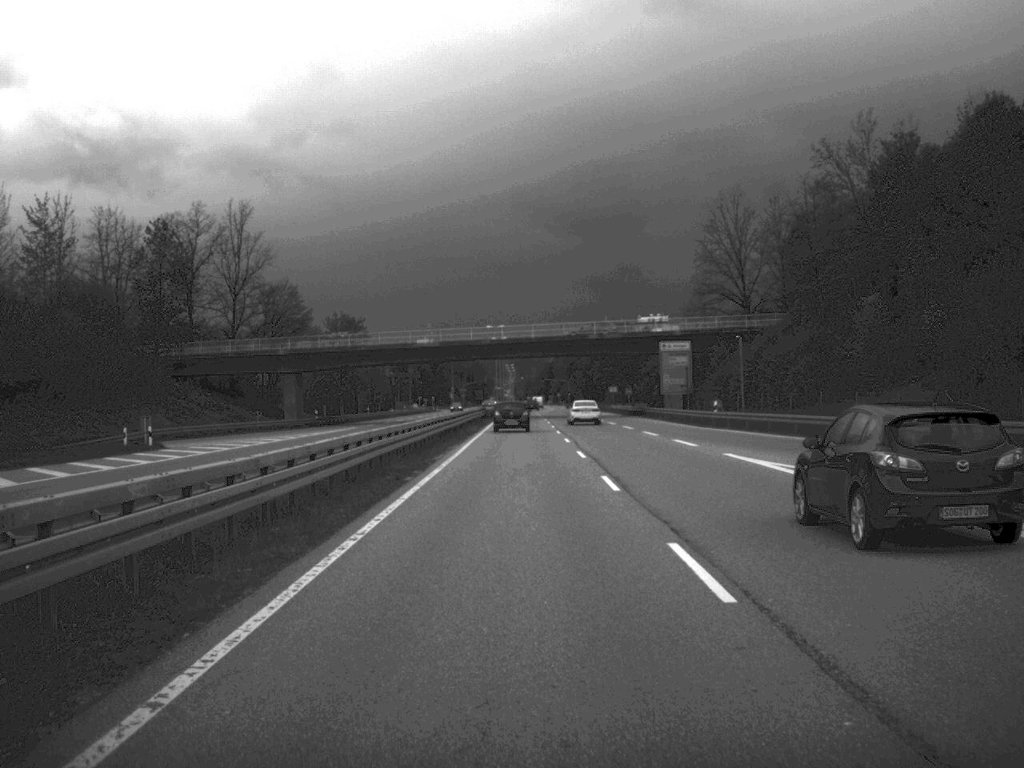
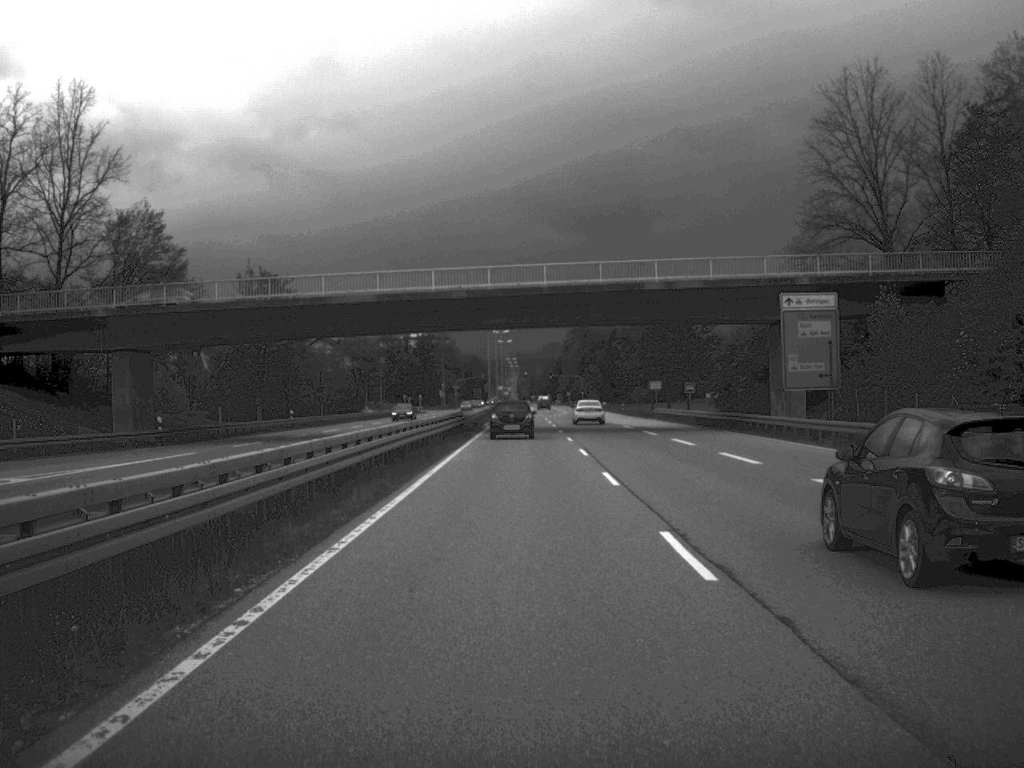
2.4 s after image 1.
(-0.1, +45.5) m; 0°
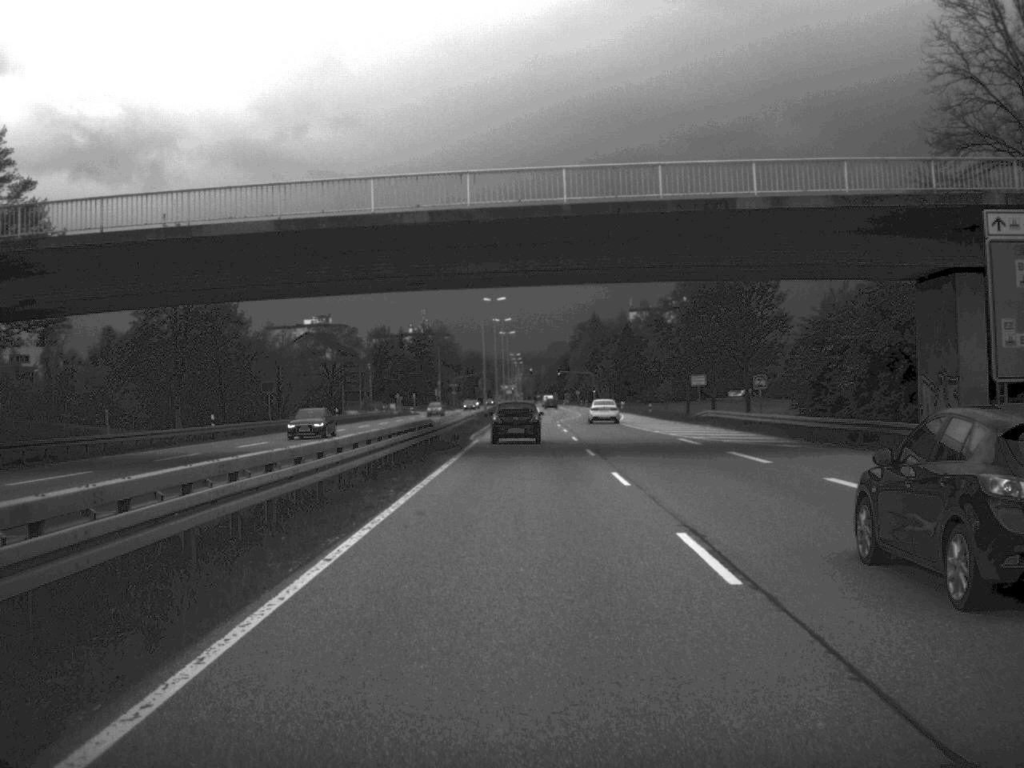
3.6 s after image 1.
(-0.1, +23.7) m; 0°
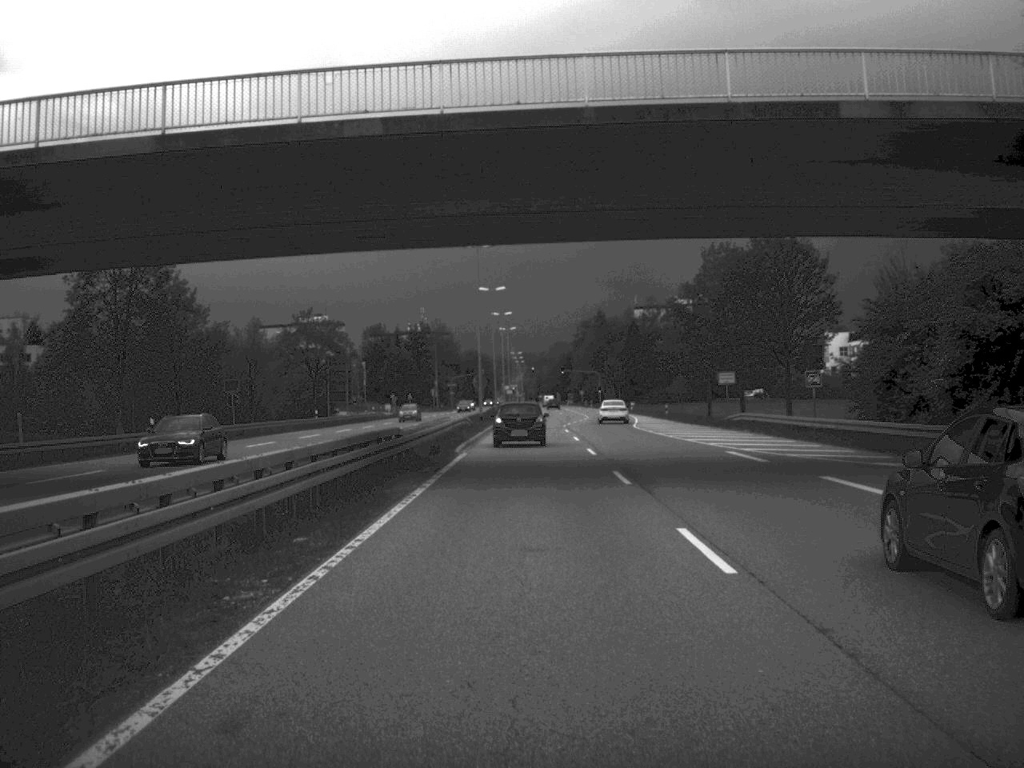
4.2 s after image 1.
(0.0, +11.0) m; 0°
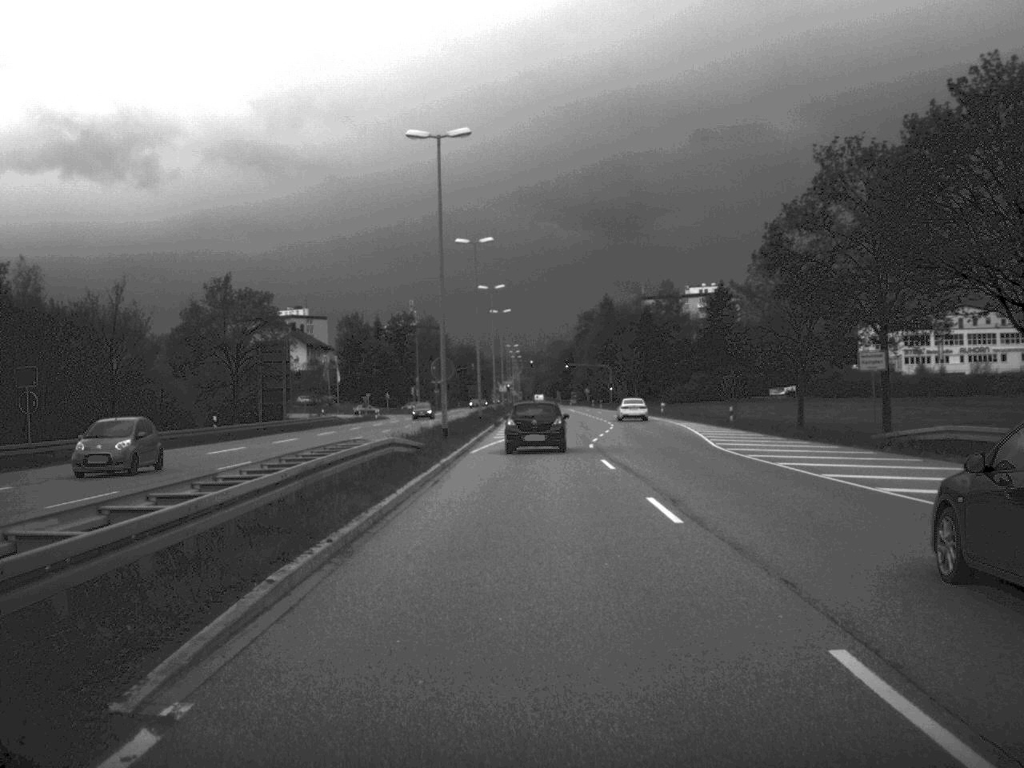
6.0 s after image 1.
(0.0, +30.7) m; 0°
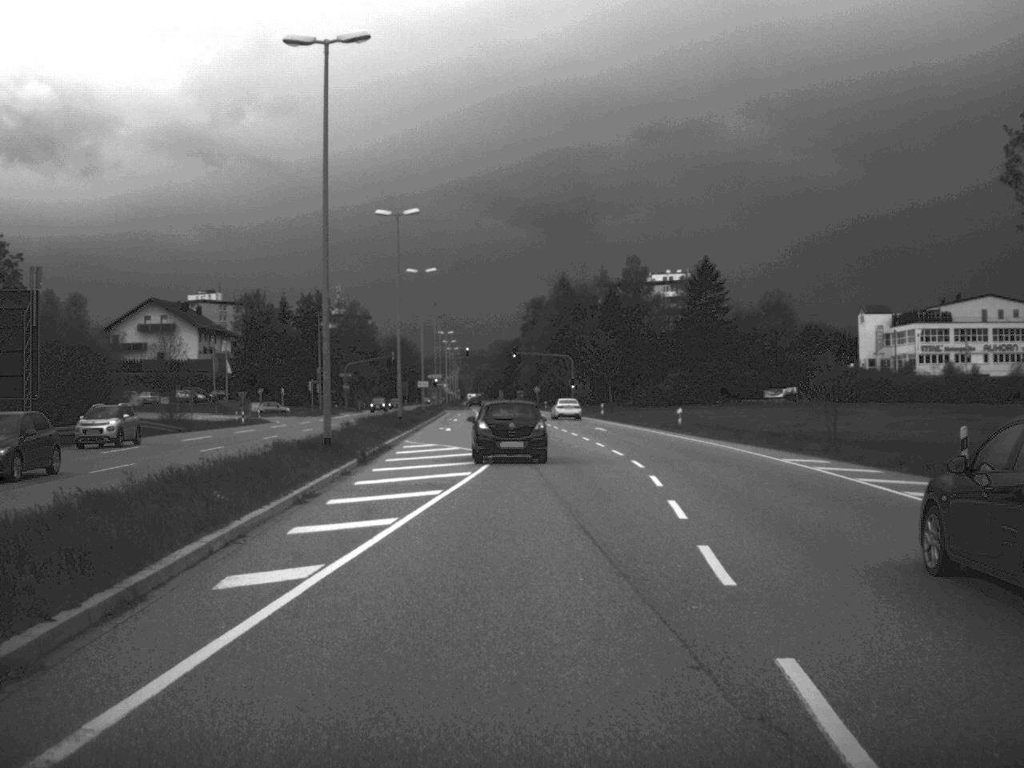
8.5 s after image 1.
(+0.7, +40.0) m; +2°
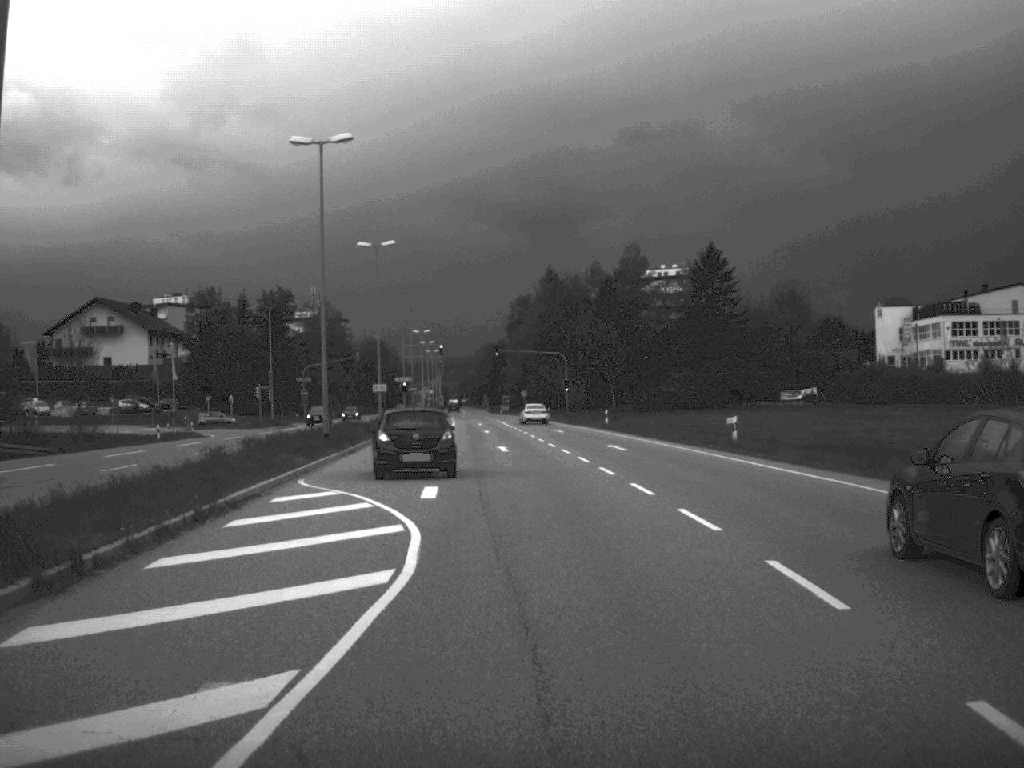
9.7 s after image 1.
(+0.1, +18.8) m; 0°
